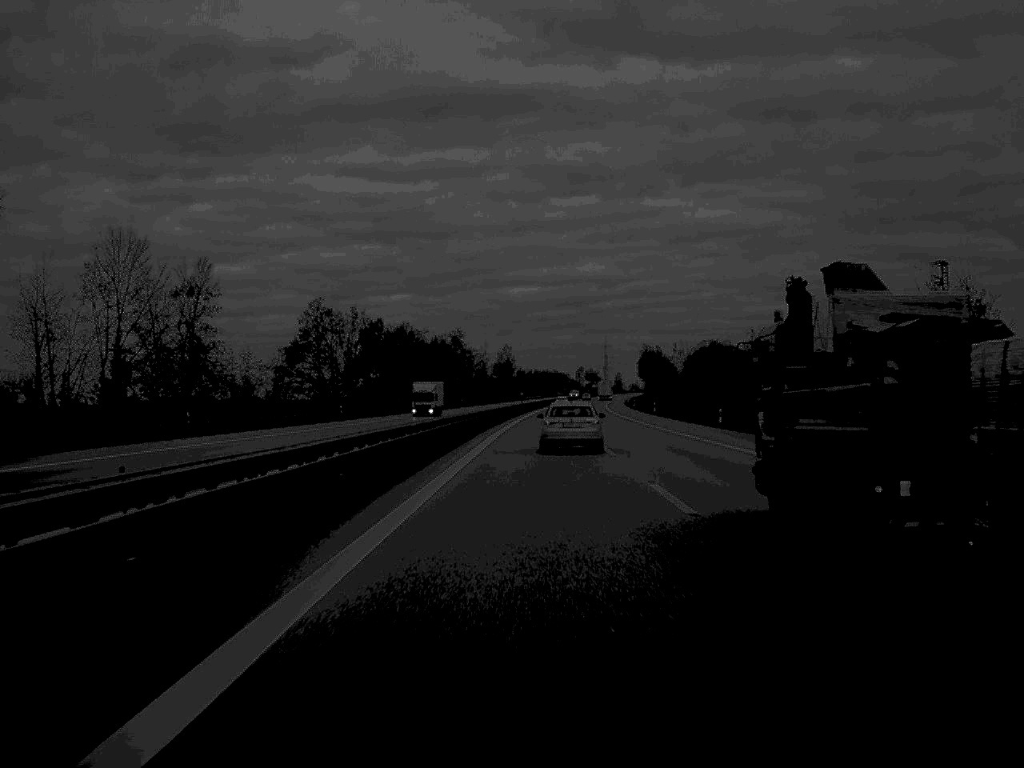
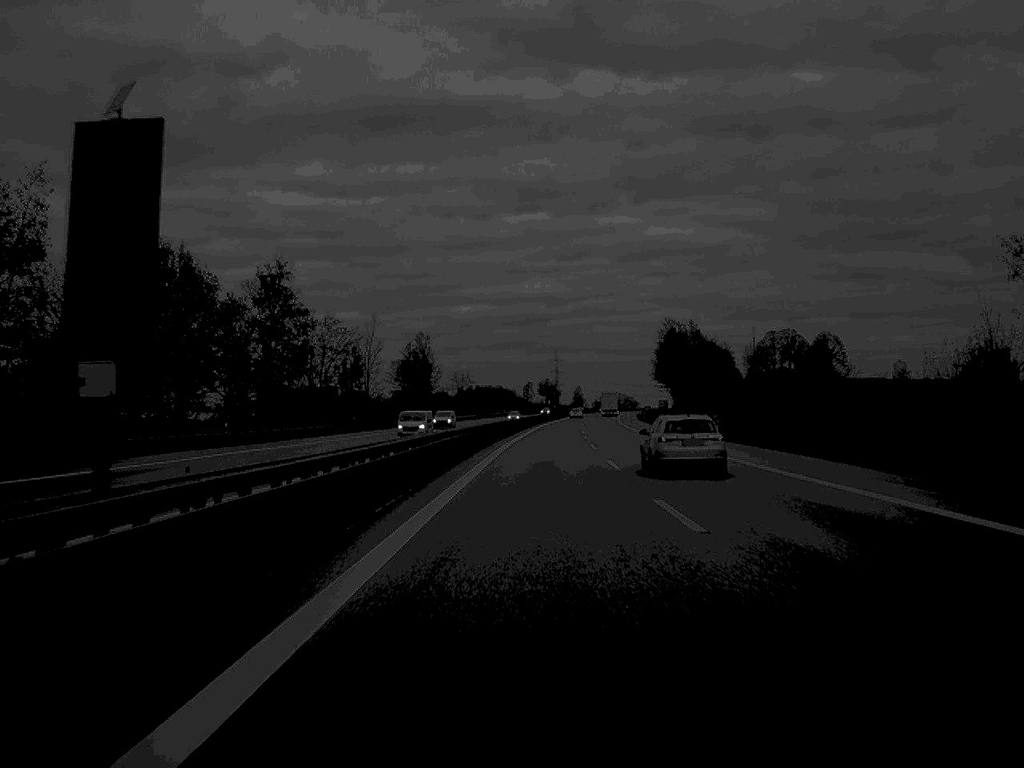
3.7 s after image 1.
(+3.2, +144.6) m; +2°
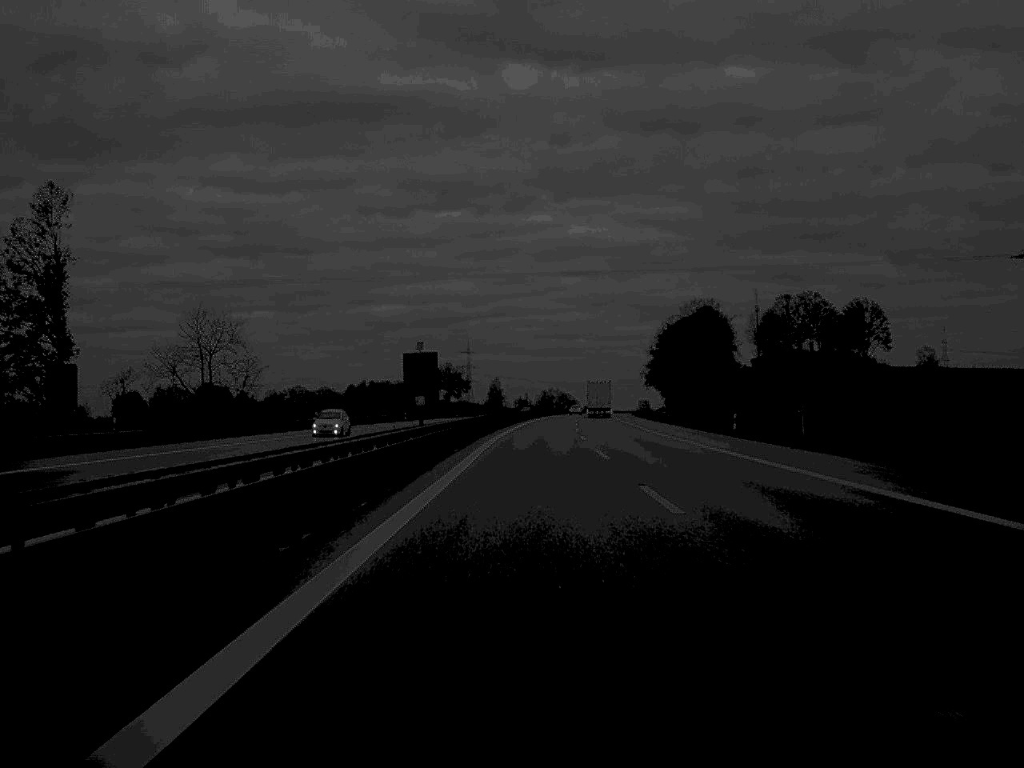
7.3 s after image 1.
(+5.5, +160.6) m; +4°
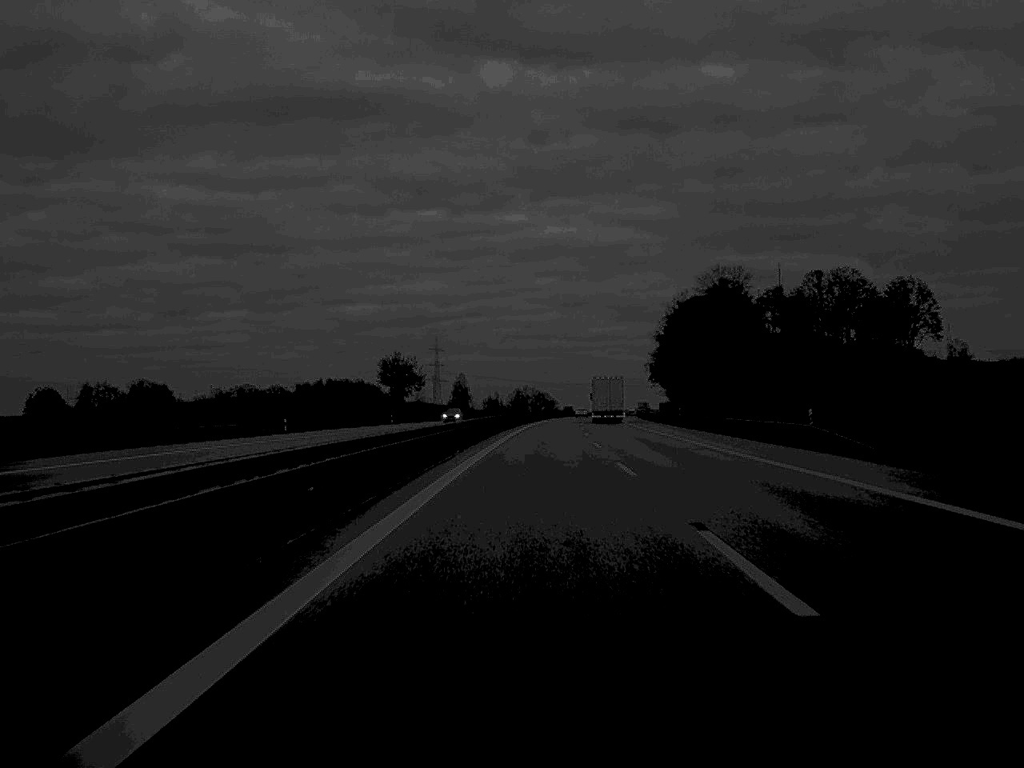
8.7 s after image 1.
(+0.7, +63.2) m; +1°
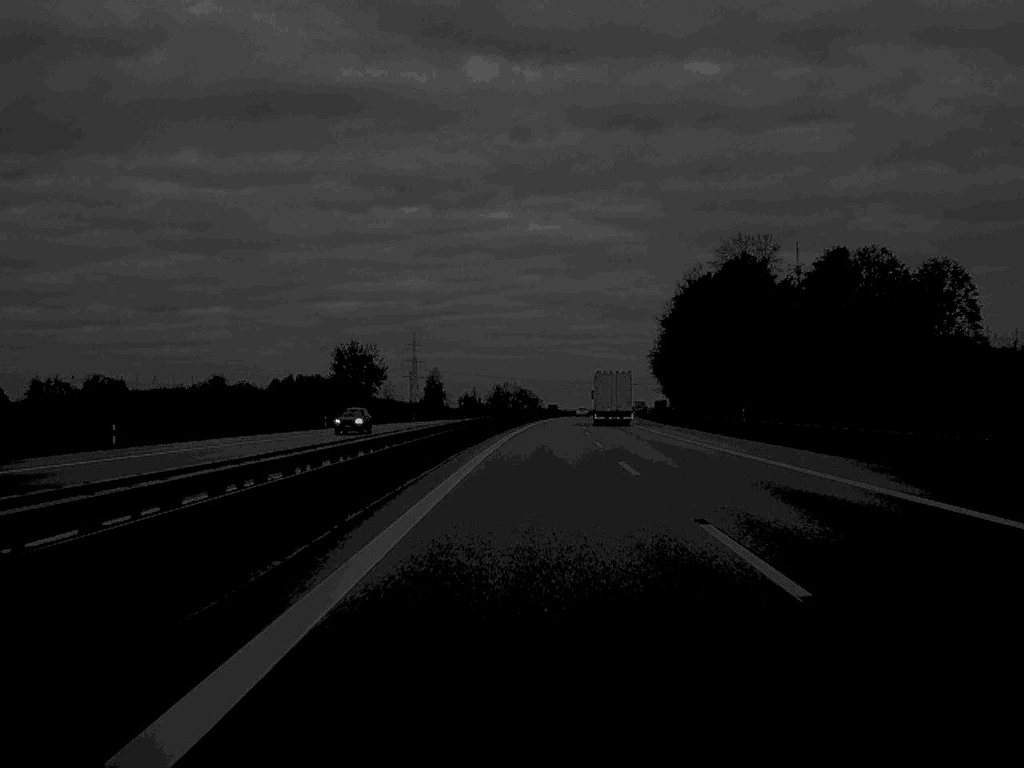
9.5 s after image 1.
(+0.2, +34.6) m; +1°
